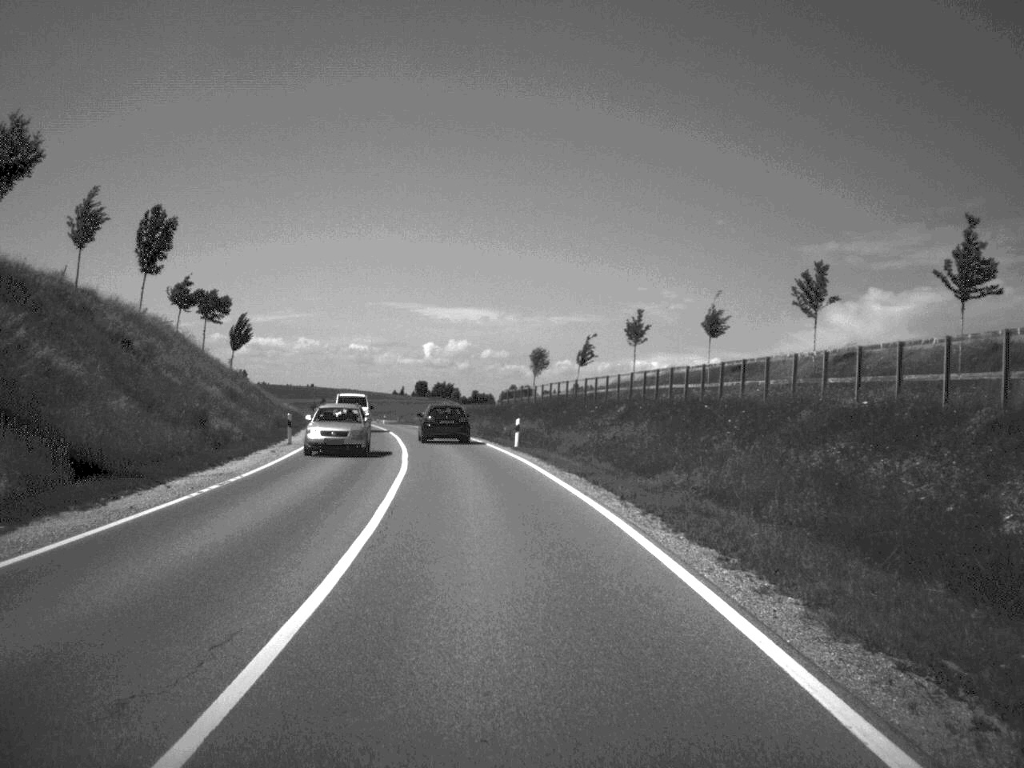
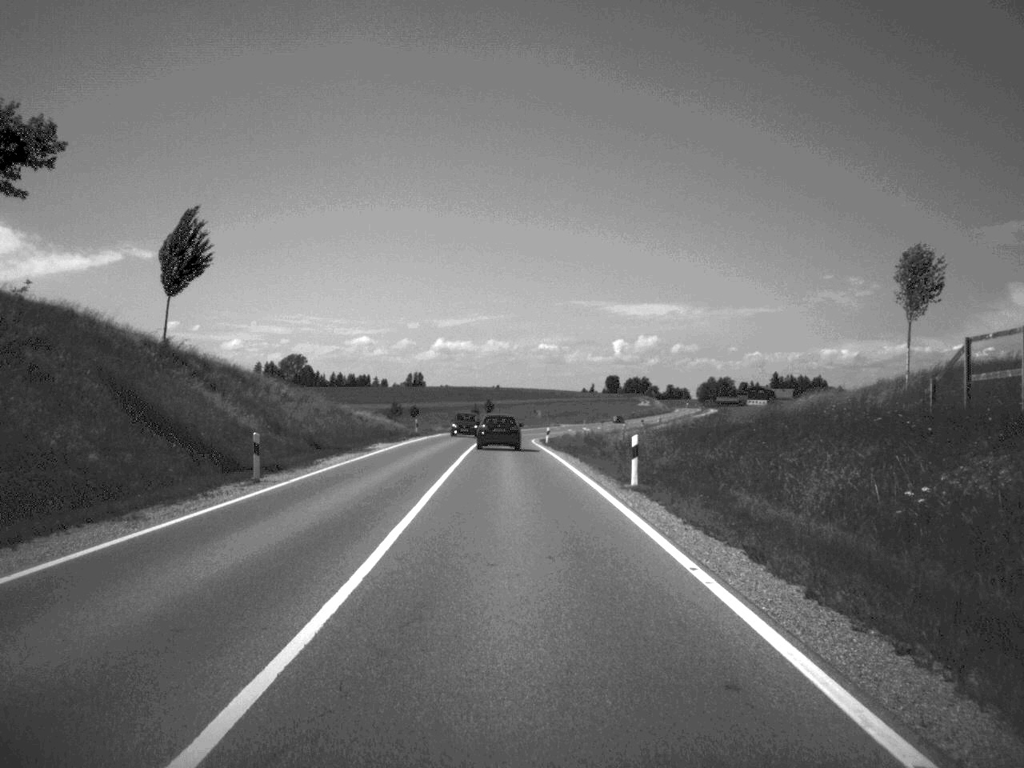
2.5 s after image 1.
(-5.7, +66.6) m; -9°
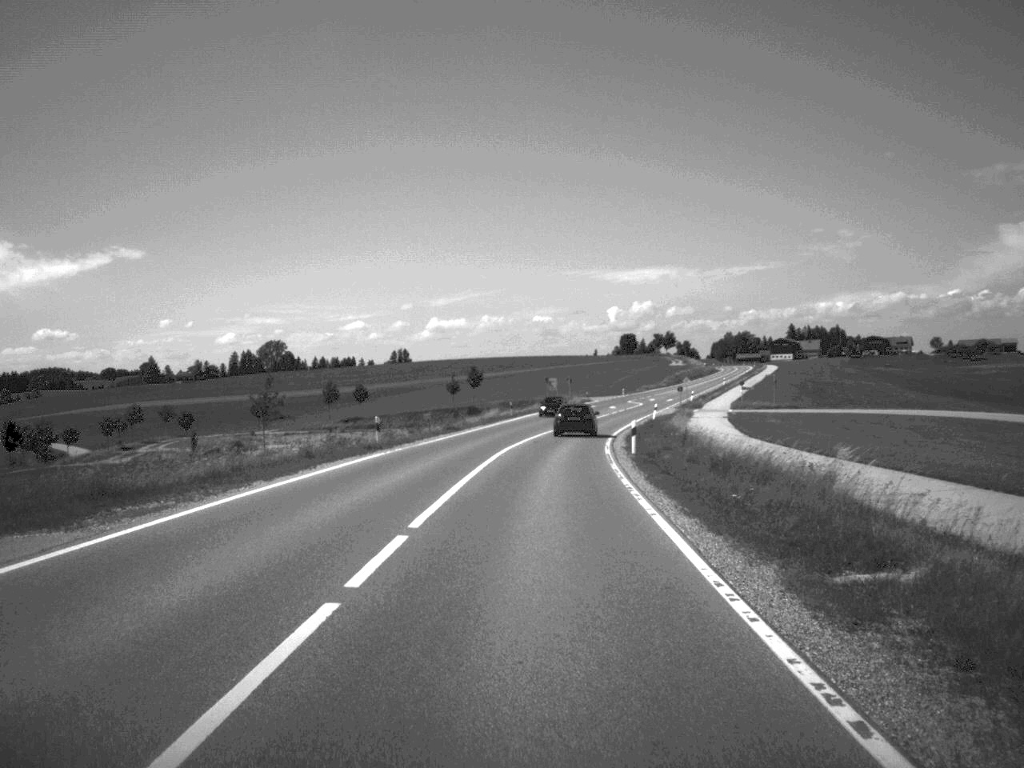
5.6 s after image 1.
(-1.0, +84.8) m; 0°
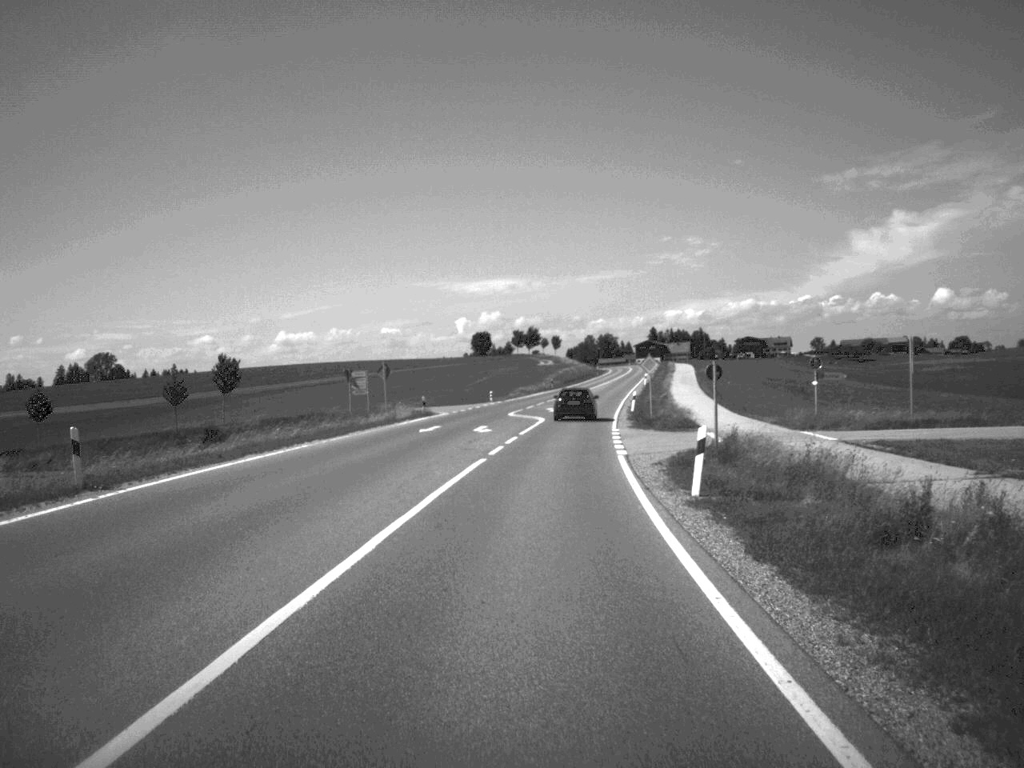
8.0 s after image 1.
(+3.7, +67.8) m; +7°
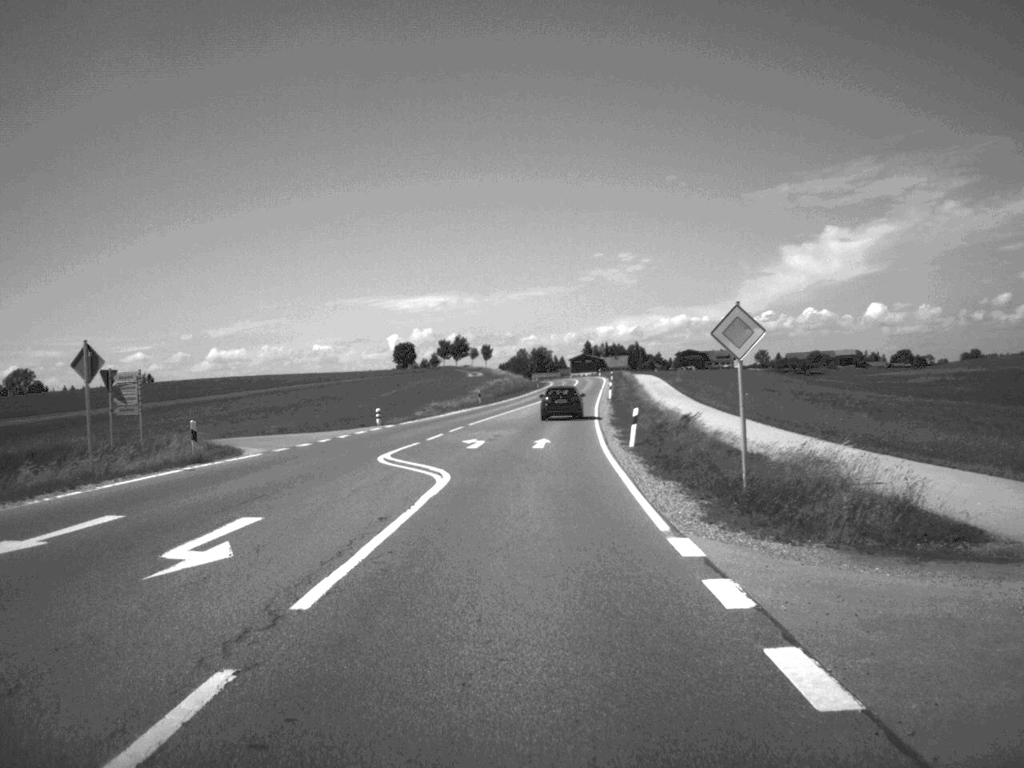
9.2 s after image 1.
(+0.9, +33.7) m; +3°
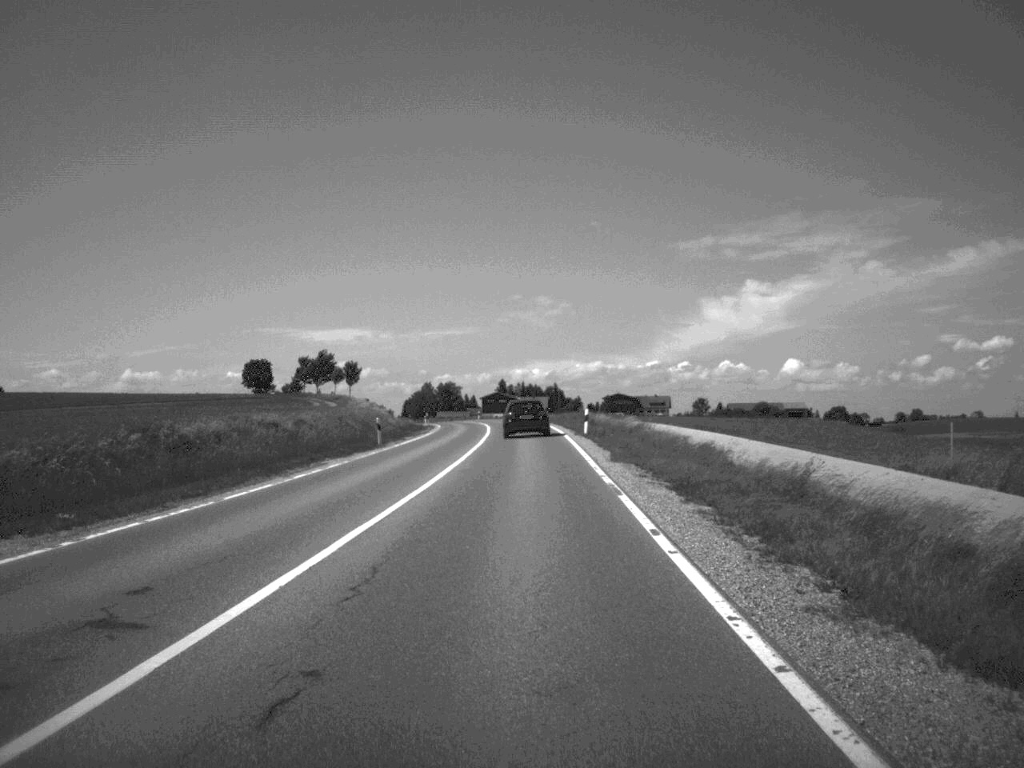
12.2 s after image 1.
(+3.2, +85.2) m; +4°
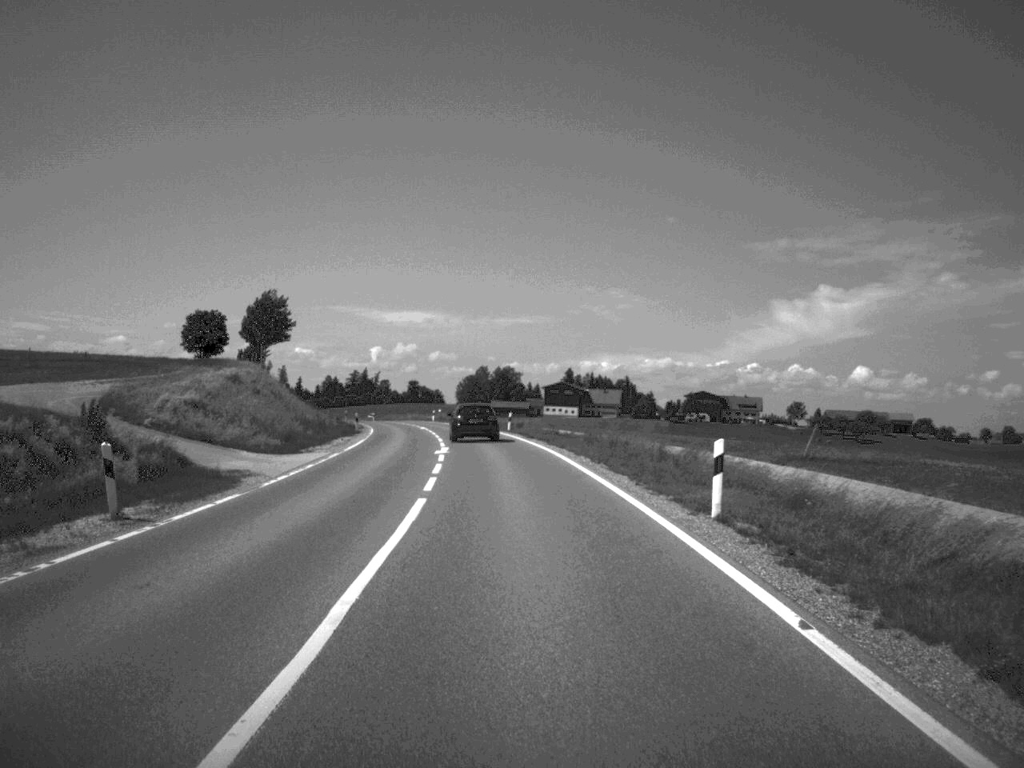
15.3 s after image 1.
(-1.3, +79.9) m; -3°
